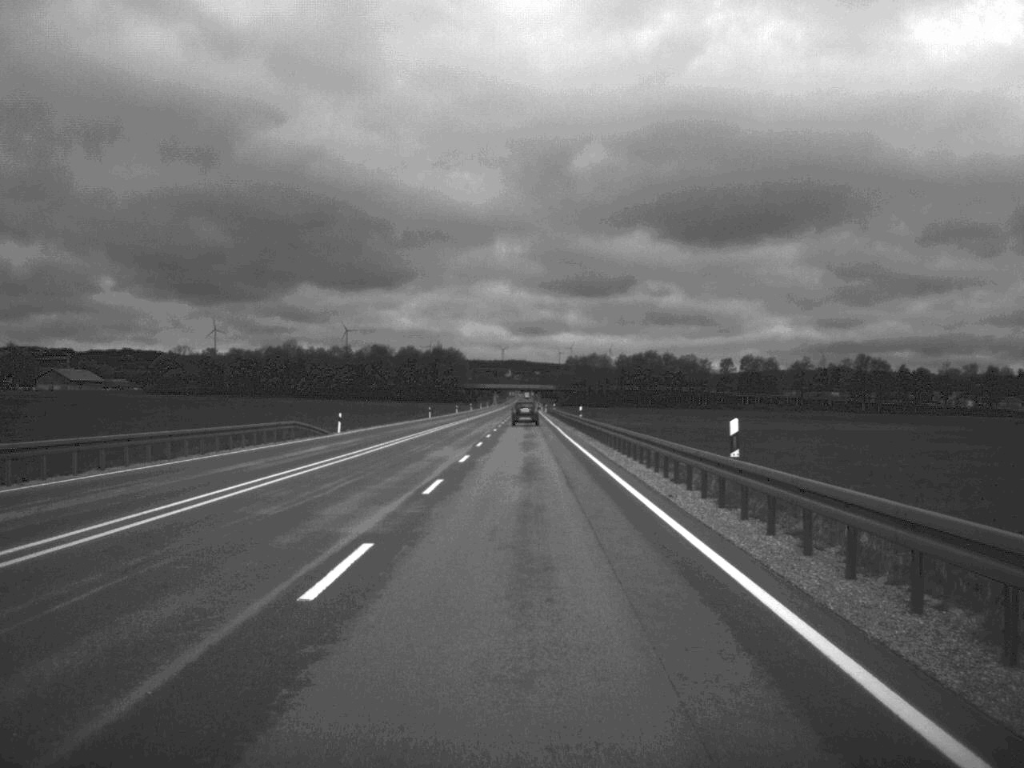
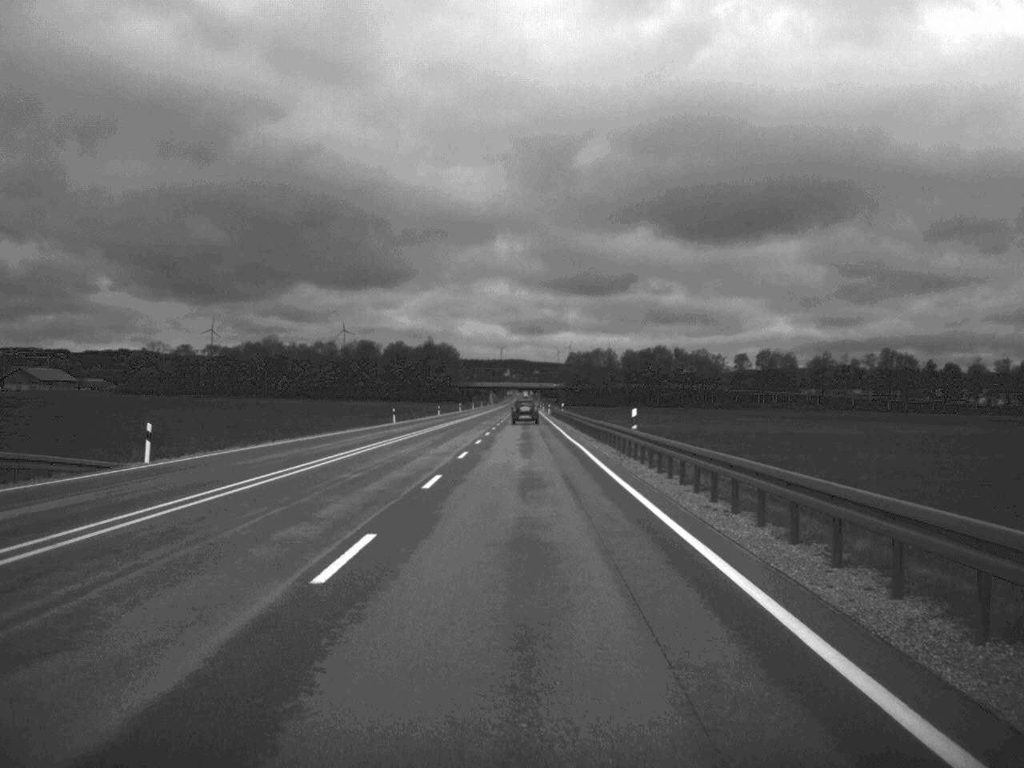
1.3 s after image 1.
(0.0, +35.0) m; 0°
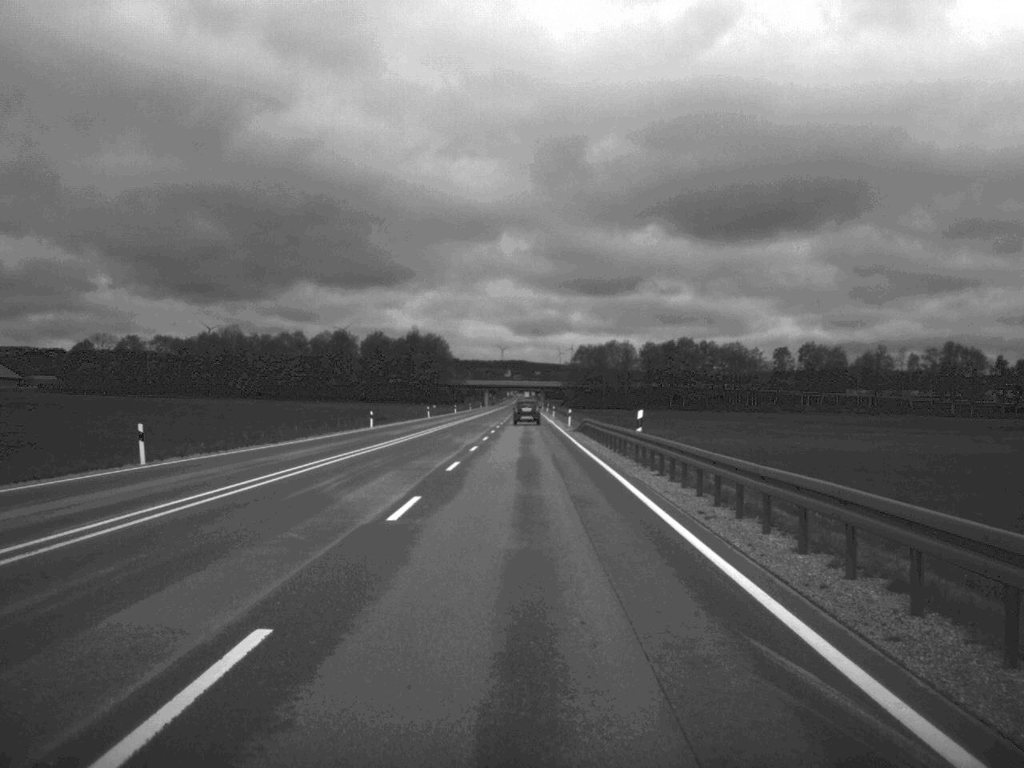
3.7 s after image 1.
(-0.1, +65.8) m; 0°
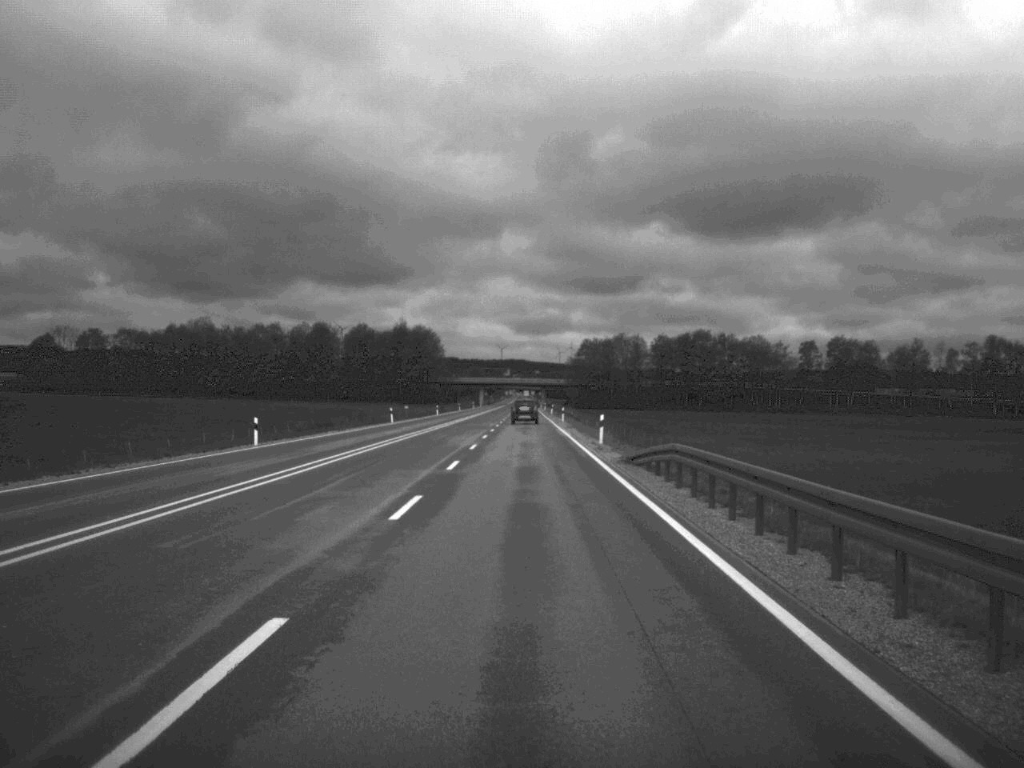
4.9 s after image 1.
(0.0, +35.4) m; 0°
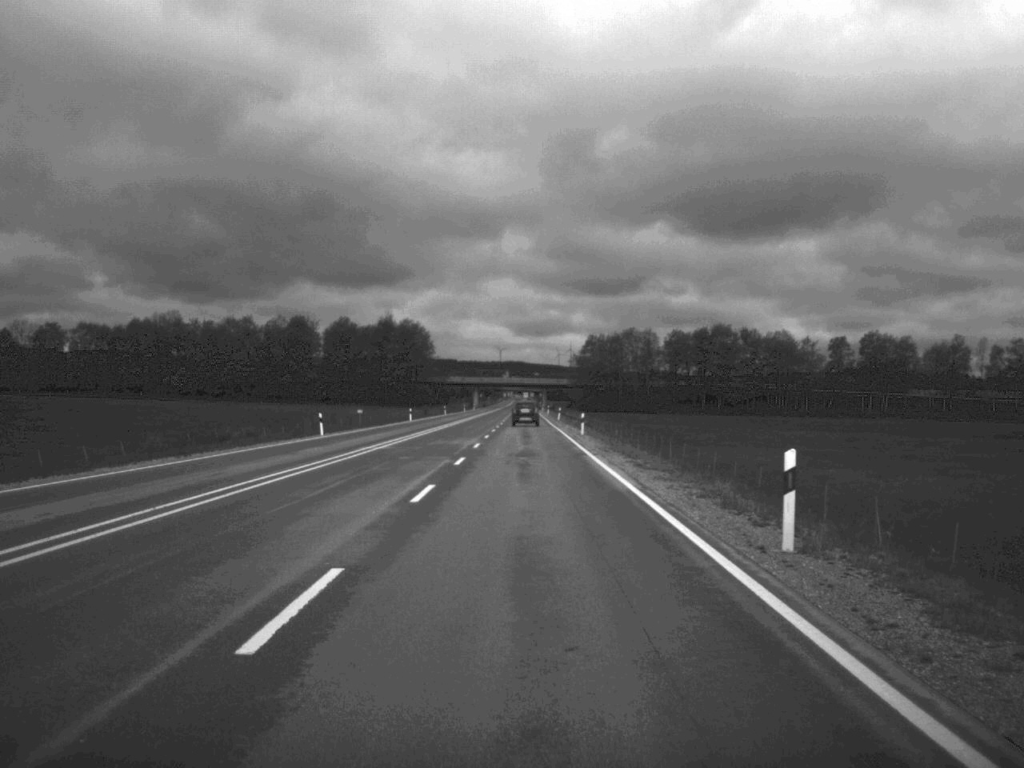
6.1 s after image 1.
(0.0, +33.3) m; 0°
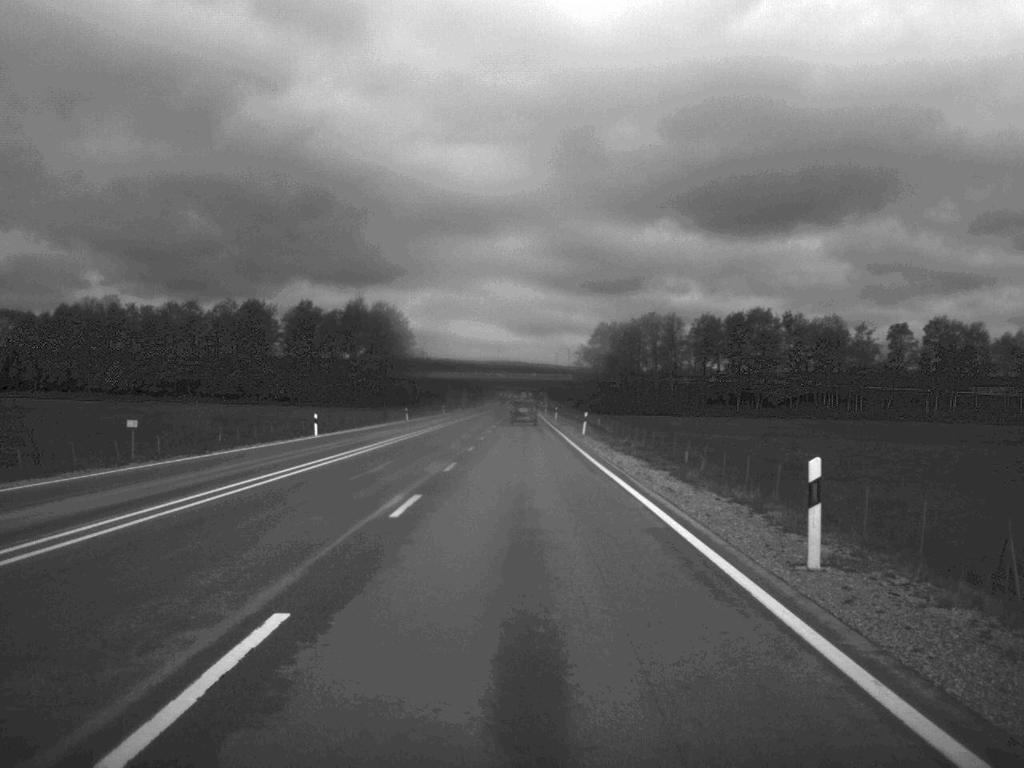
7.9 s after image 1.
(0.0, +50.5) m; 0°
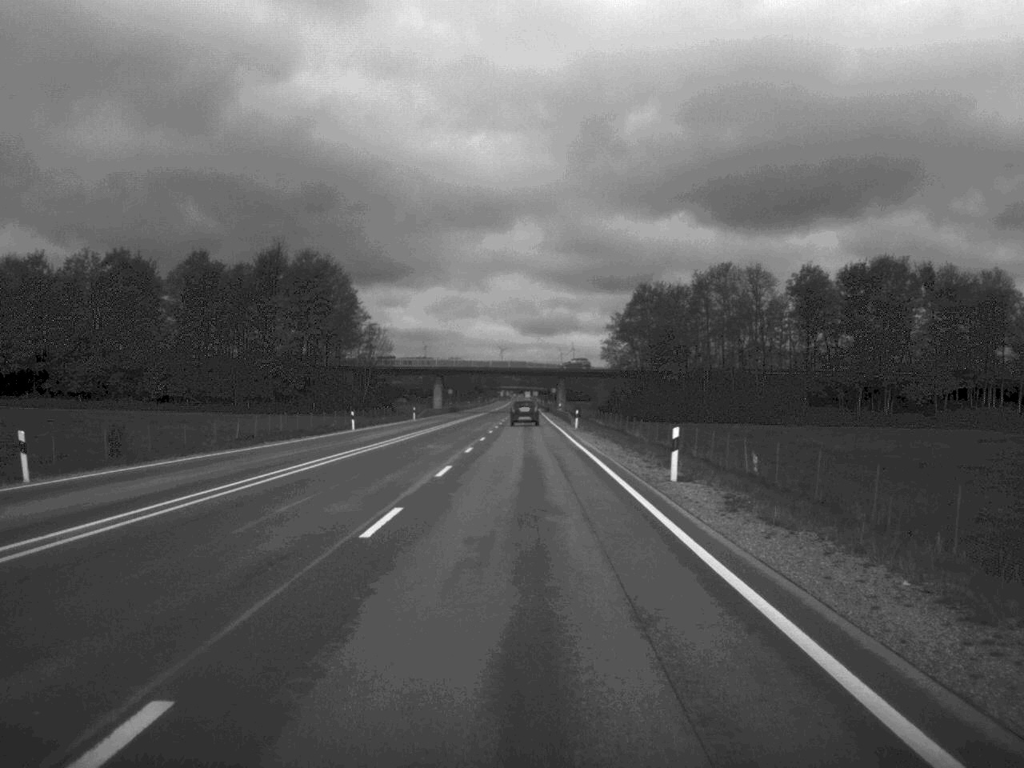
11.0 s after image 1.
(-0.2, +86.4) m; 0°
